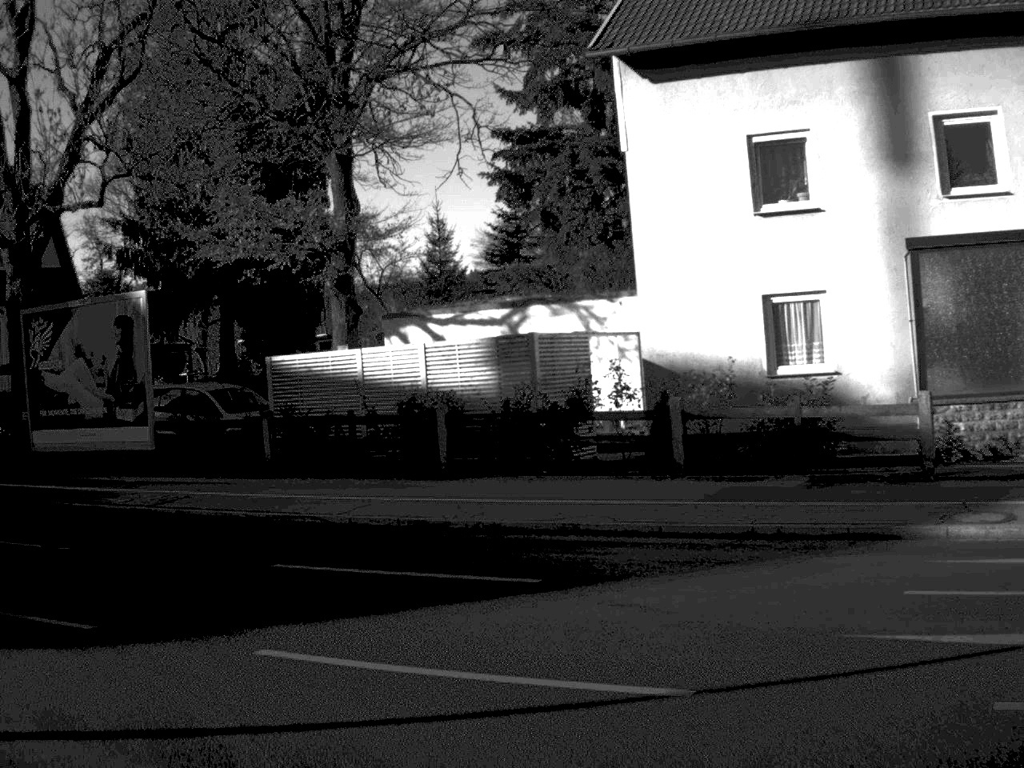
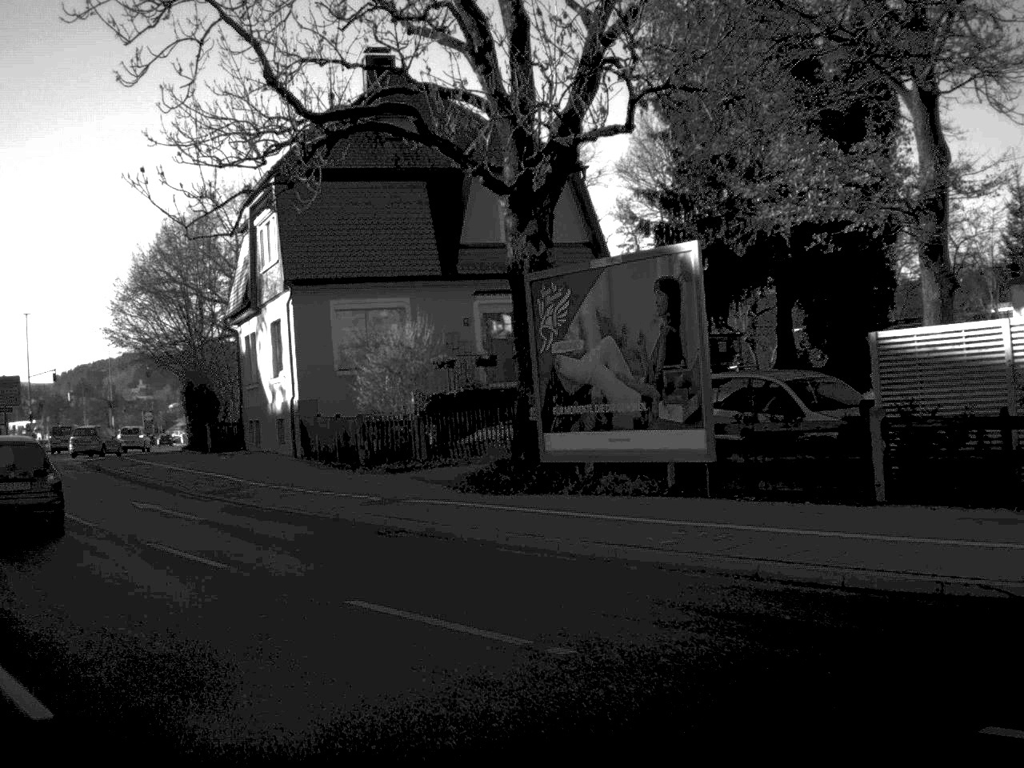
(-1.4, +6.3) m; -24°
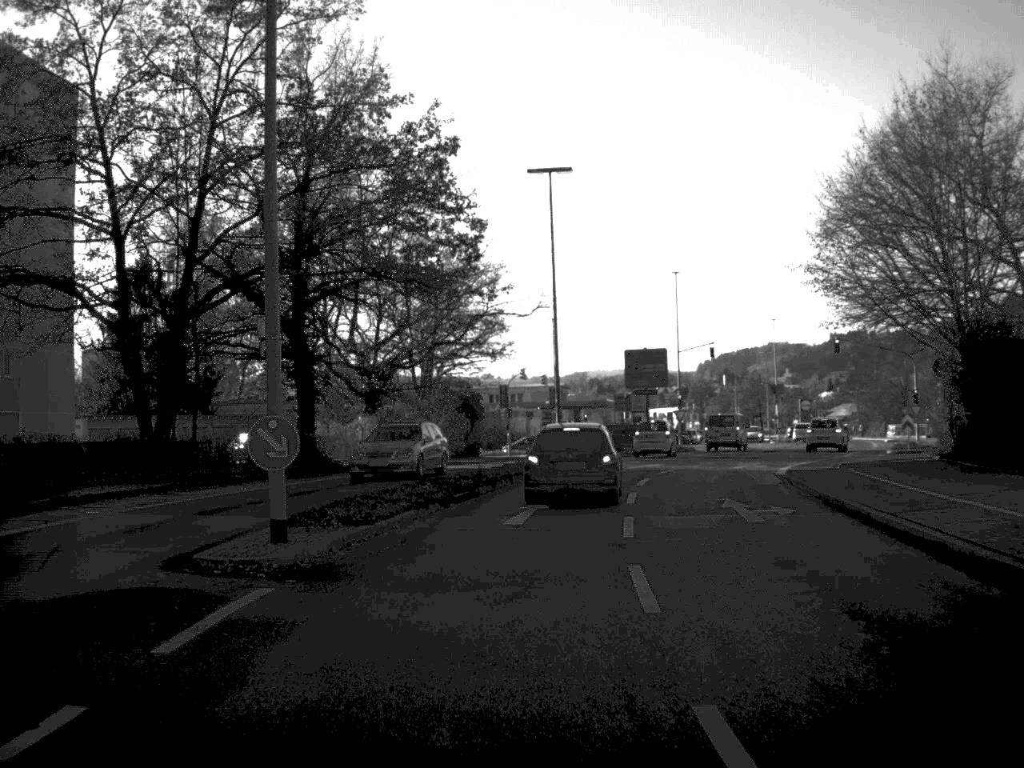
(-7.6, +19.8) m; -28°
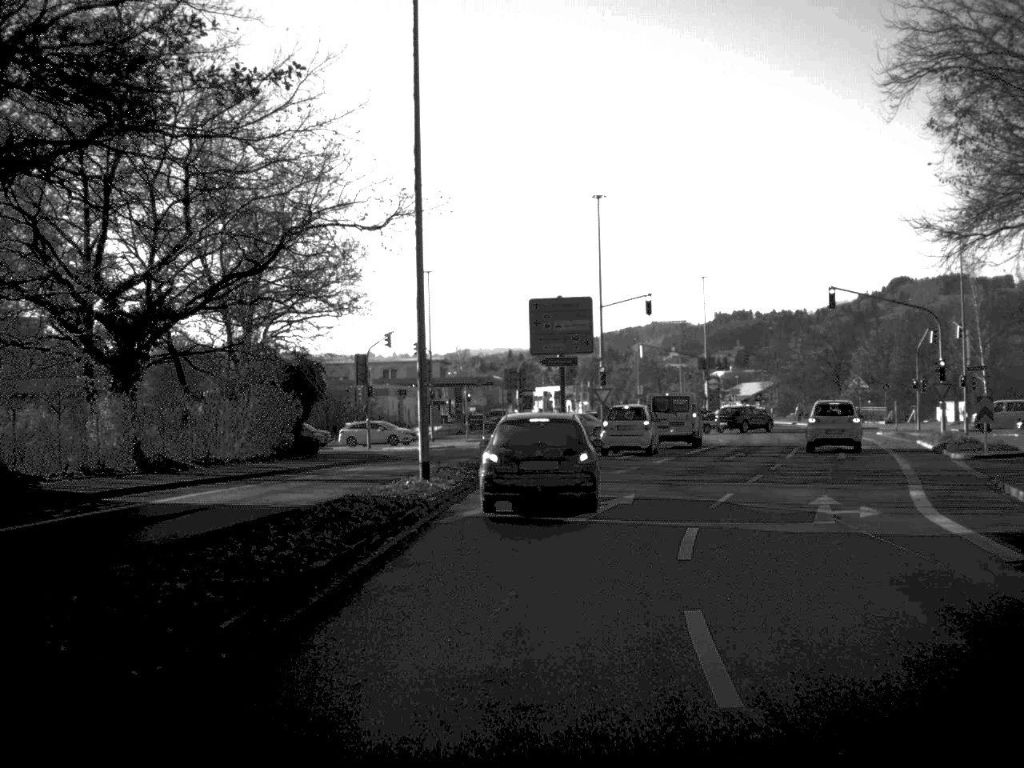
(+0.7, +21.3) m; +5°
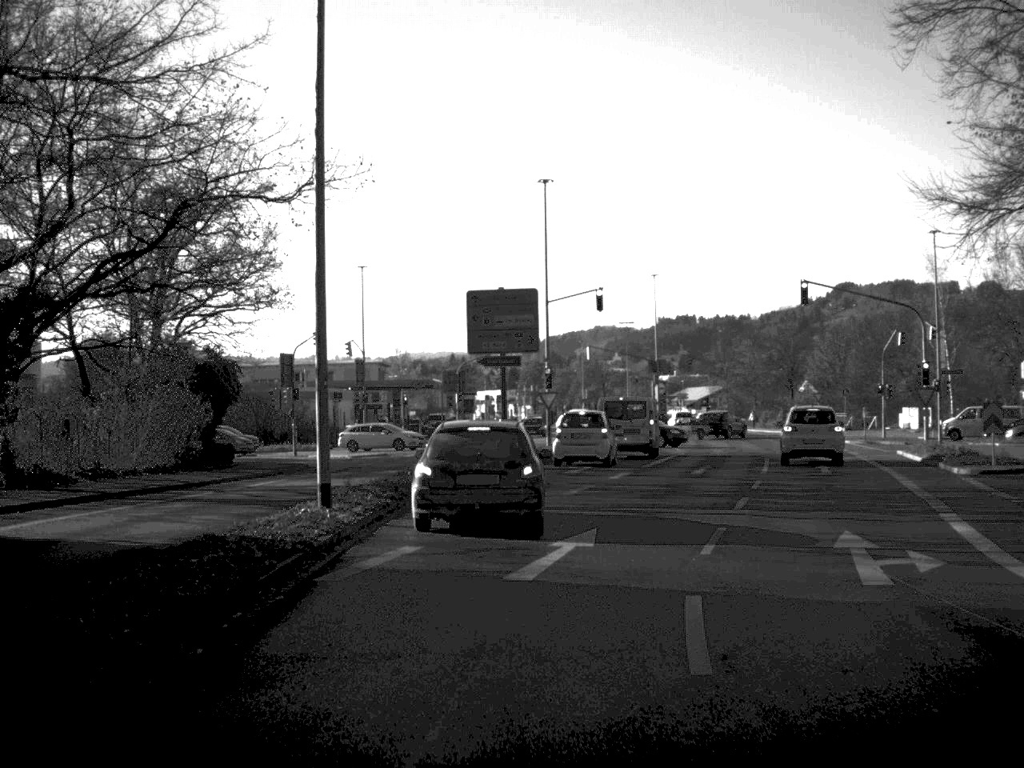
(+0.1, +5.0) m; +3°
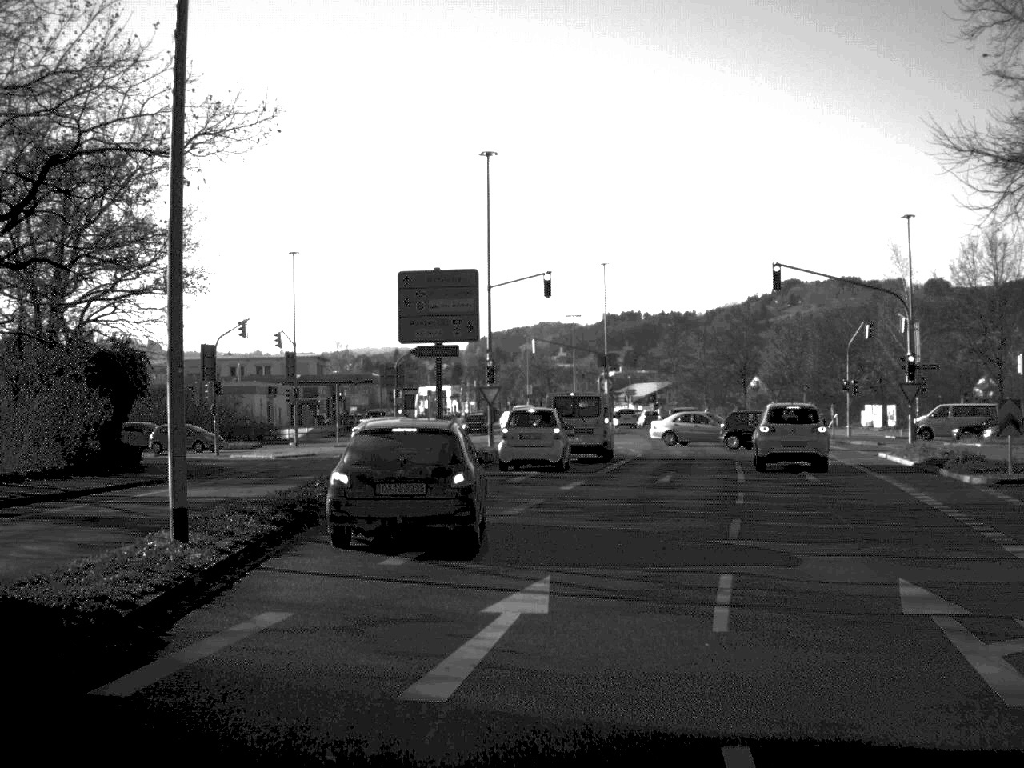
(+0.1, +4.7) m; +2°
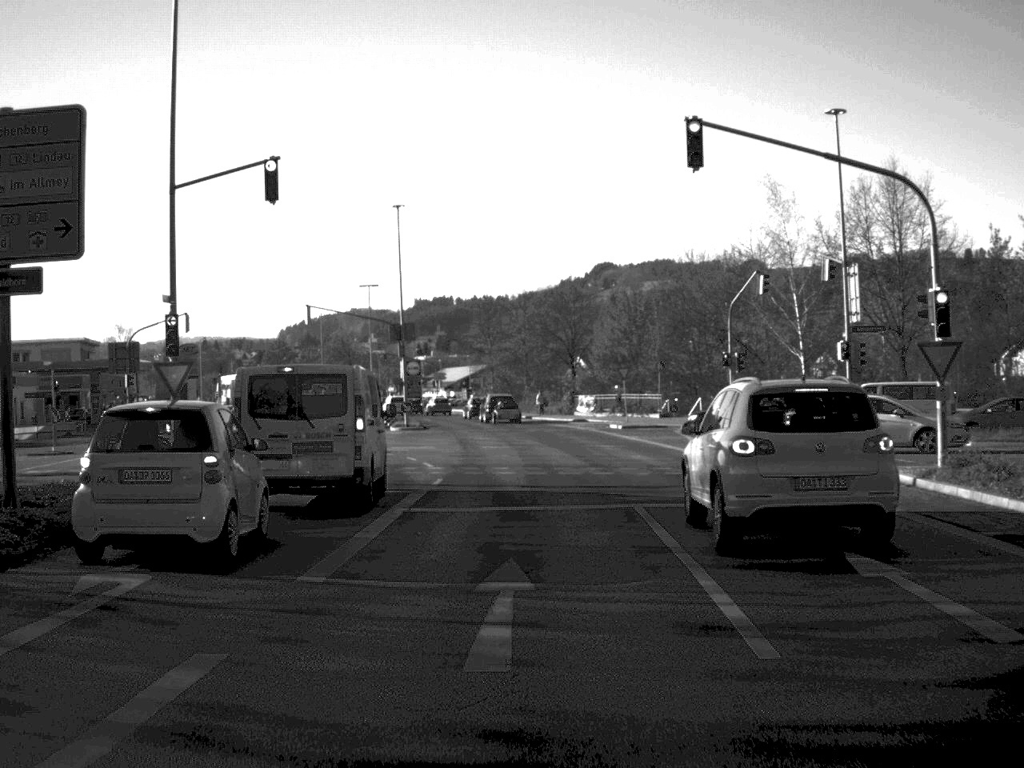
(+1.7, +19.0) m; +8°
